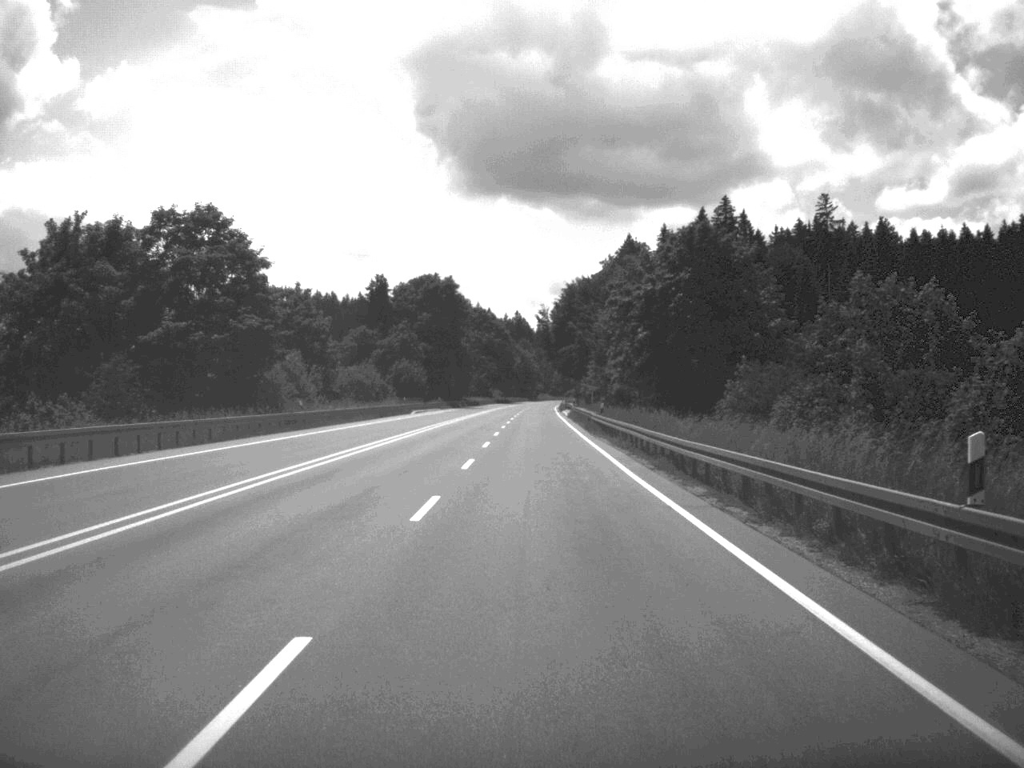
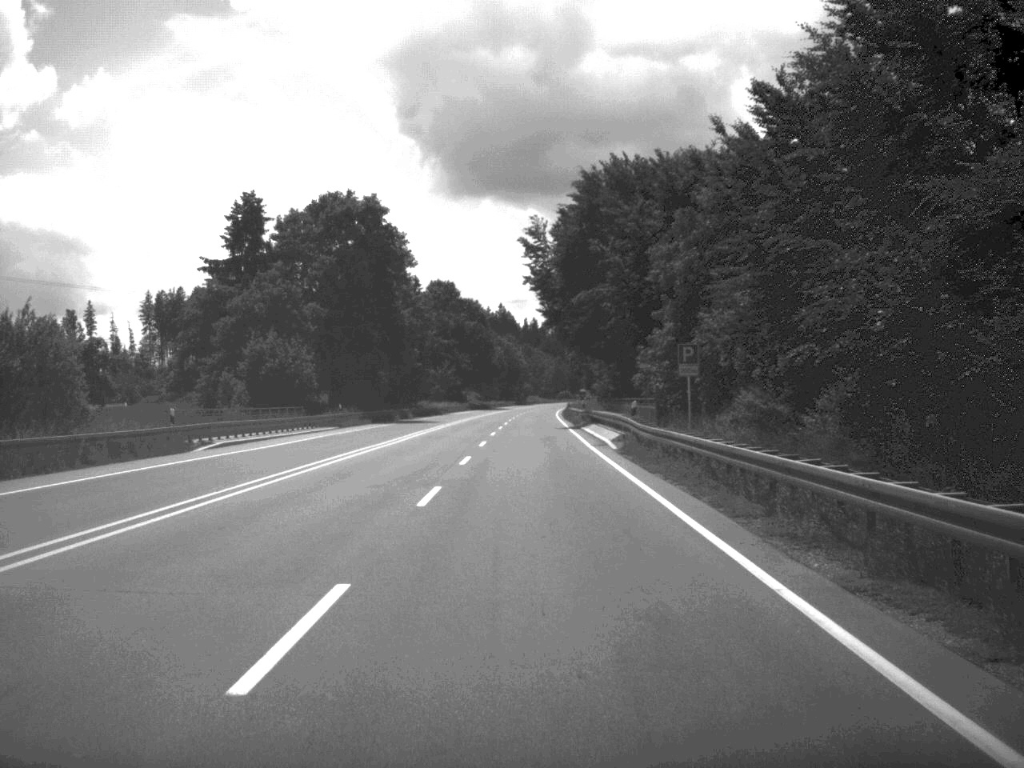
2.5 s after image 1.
(+0.3, +68.7) m; 0°
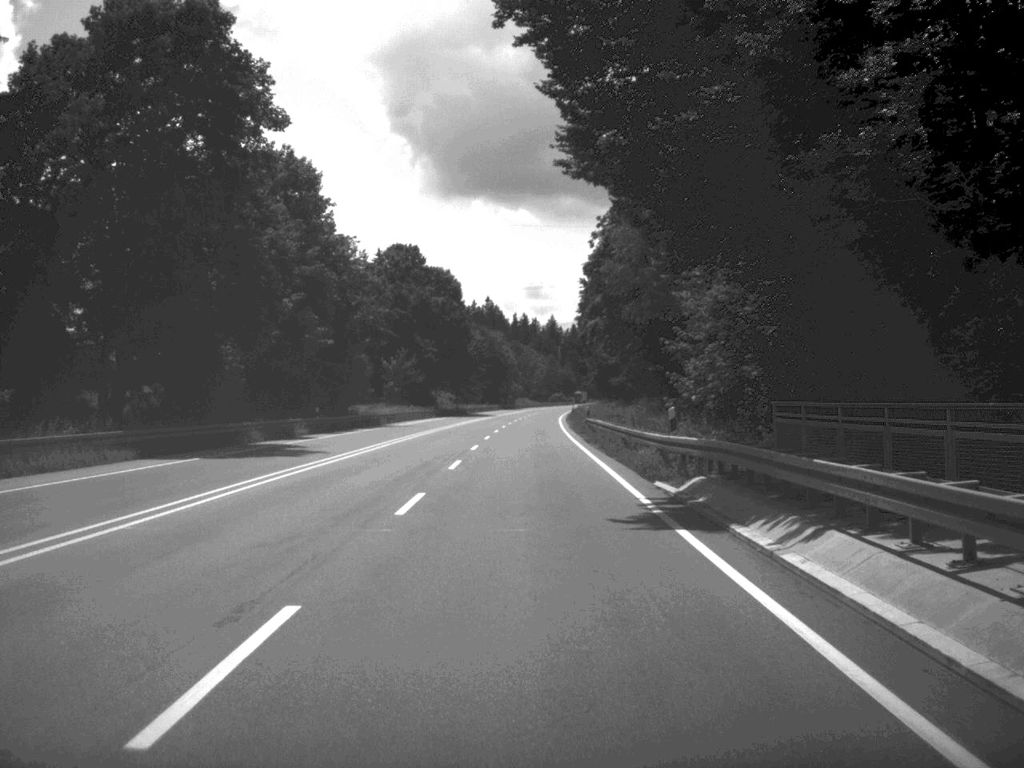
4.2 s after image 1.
(+0.1, +48.5) m; 0°
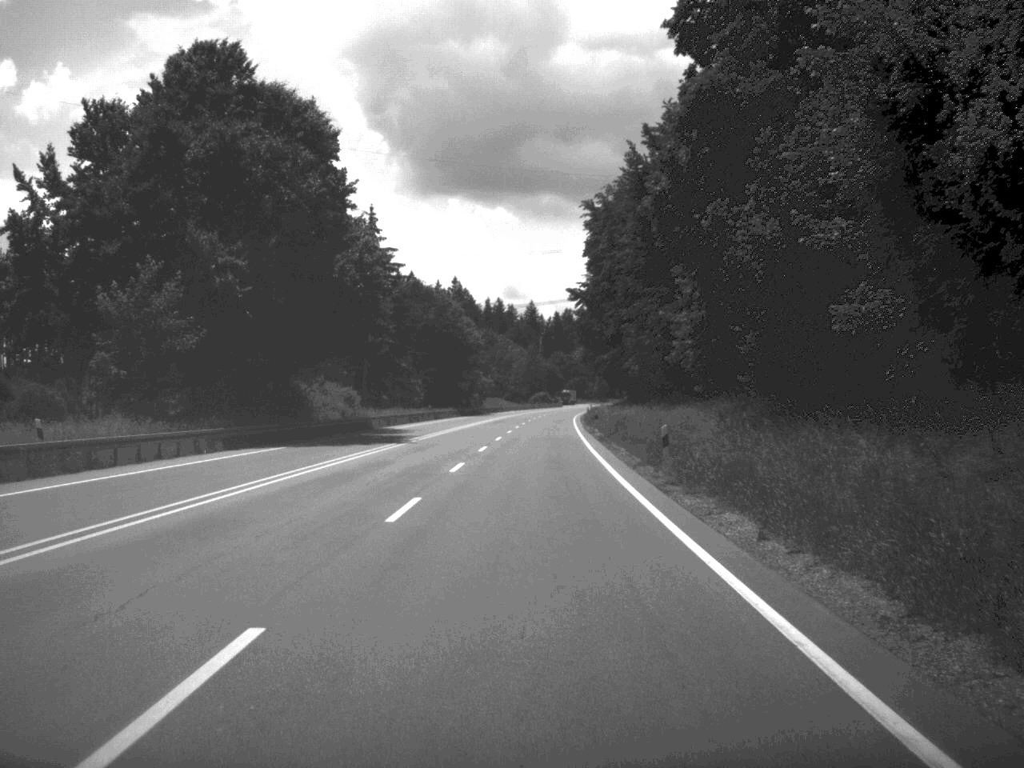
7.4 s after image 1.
(+0.3, +83.8) m; +1°
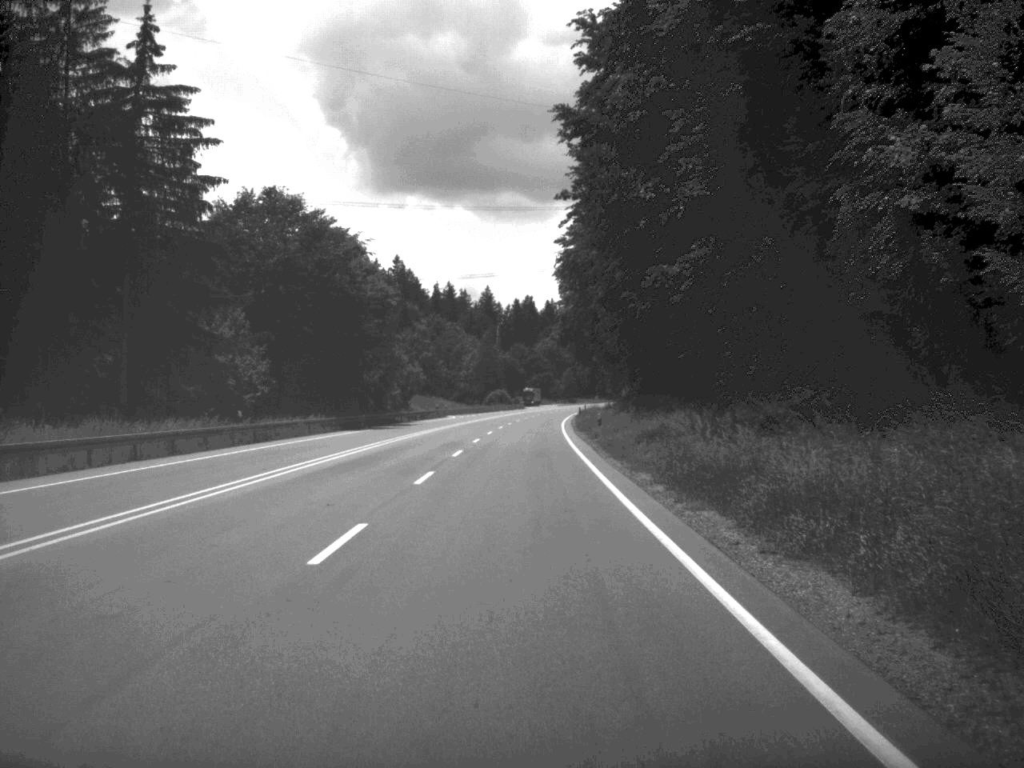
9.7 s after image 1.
(+0.9, +63.6) m; +2°
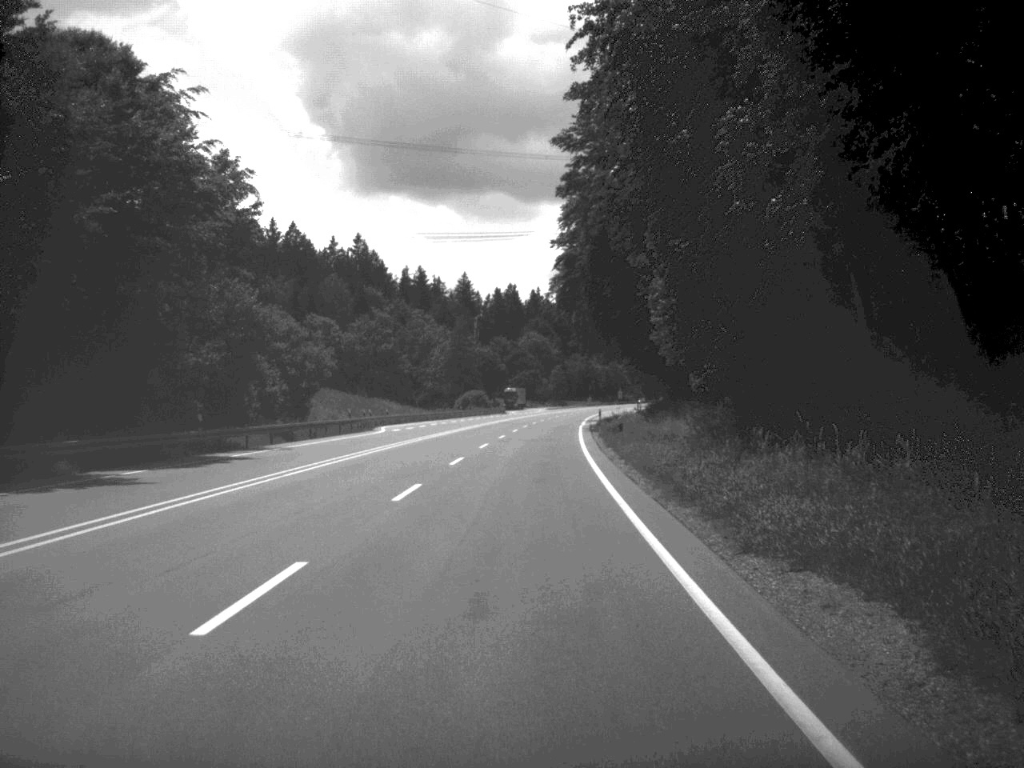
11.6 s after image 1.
(+0.2, +51.0) m; +1°
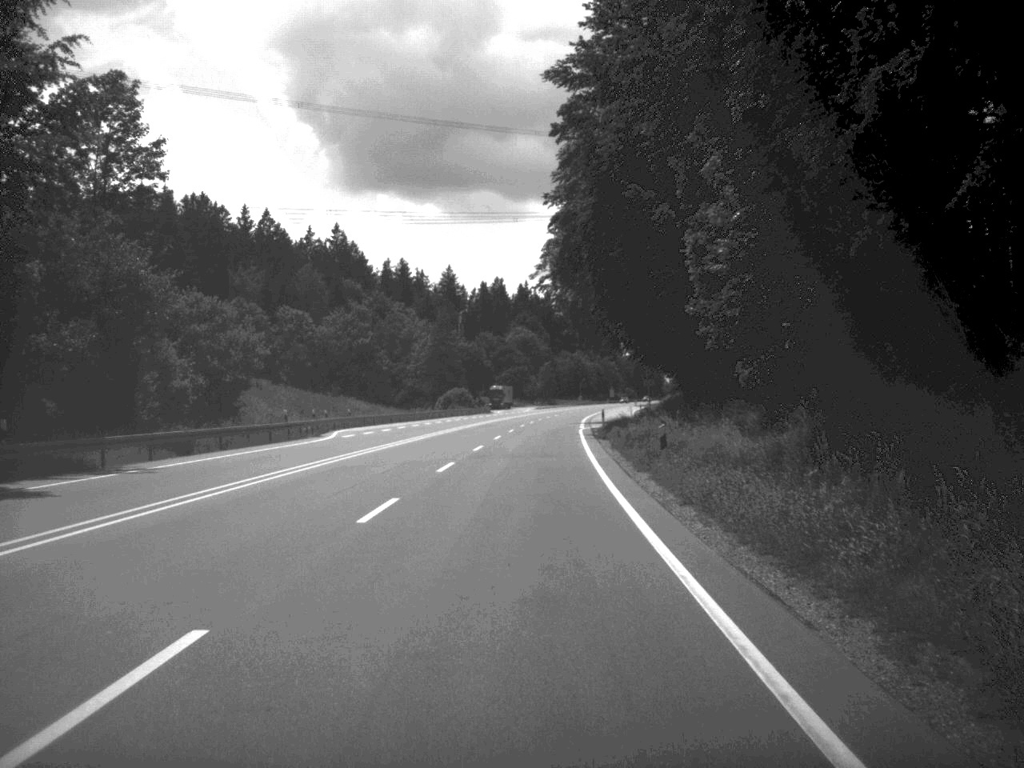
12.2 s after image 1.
(+0.1, +15.8) m; 0°
